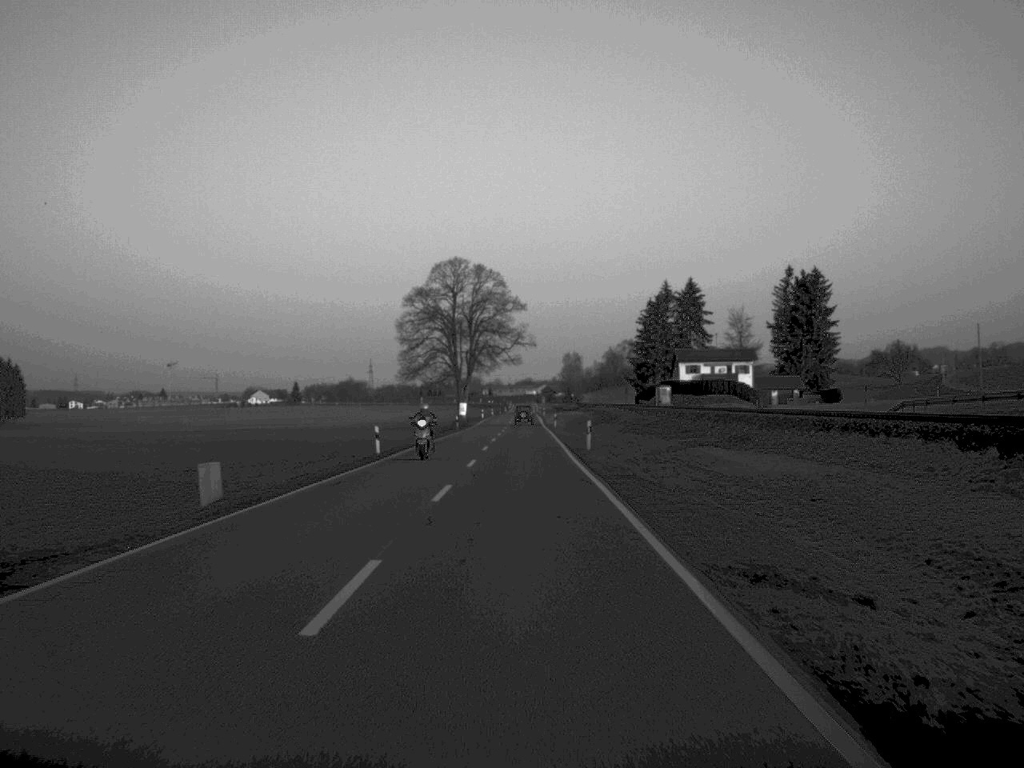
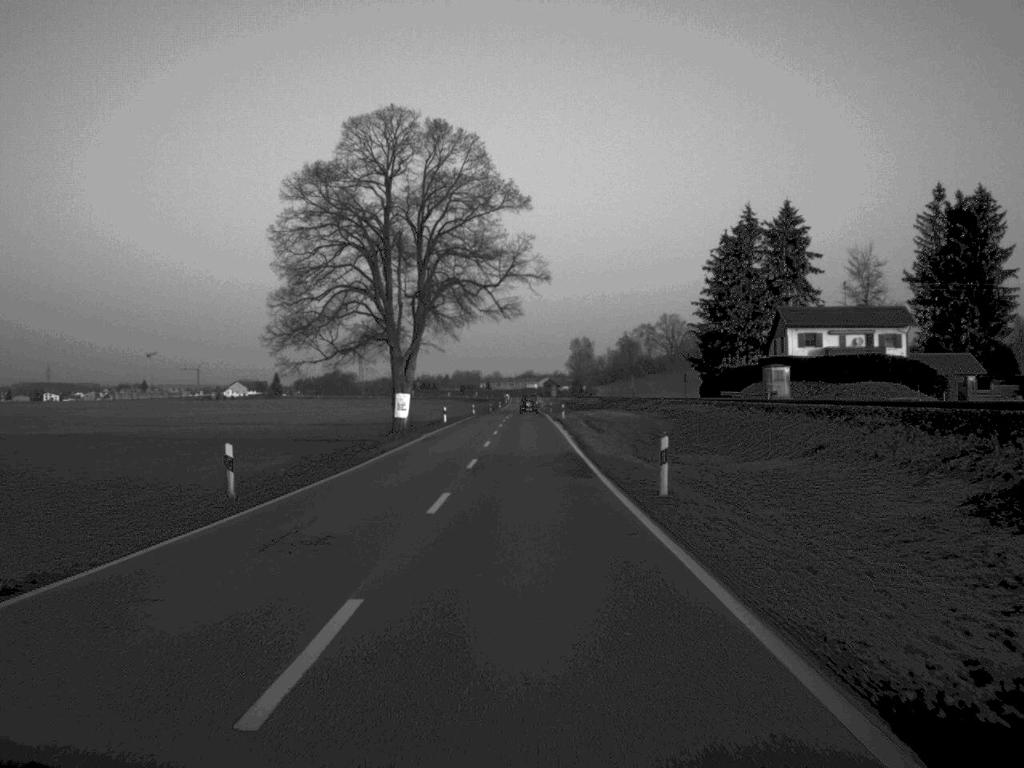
(-0.1, +73.8) m; 0°
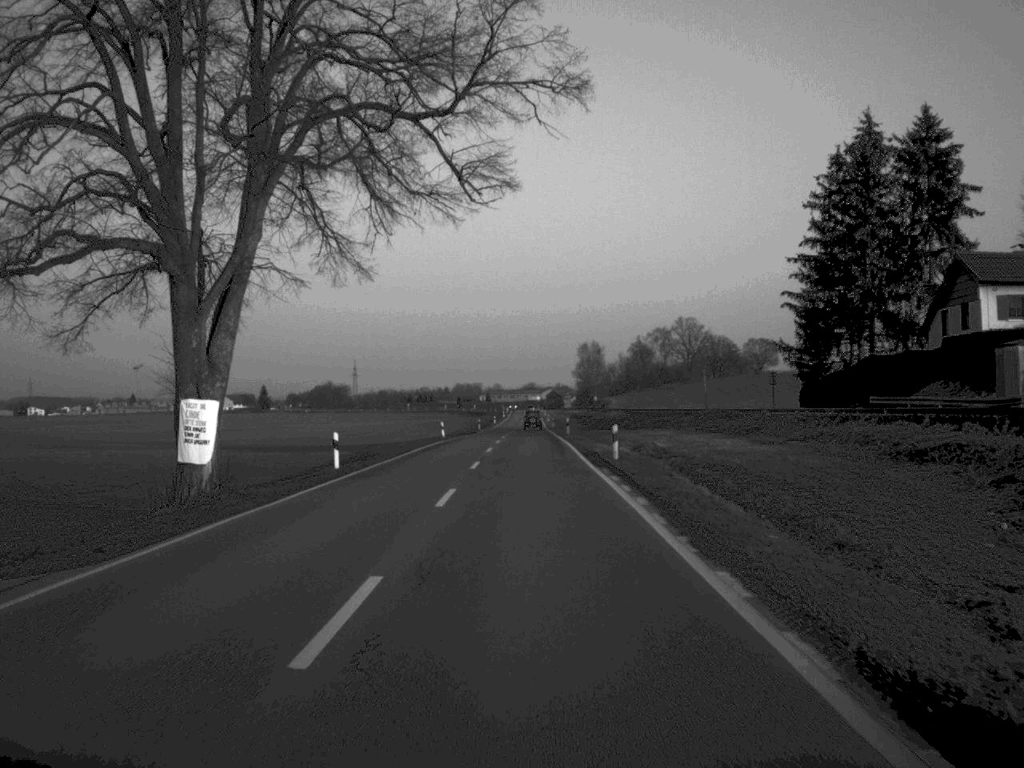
(+0.1, +46.2) m; 0°
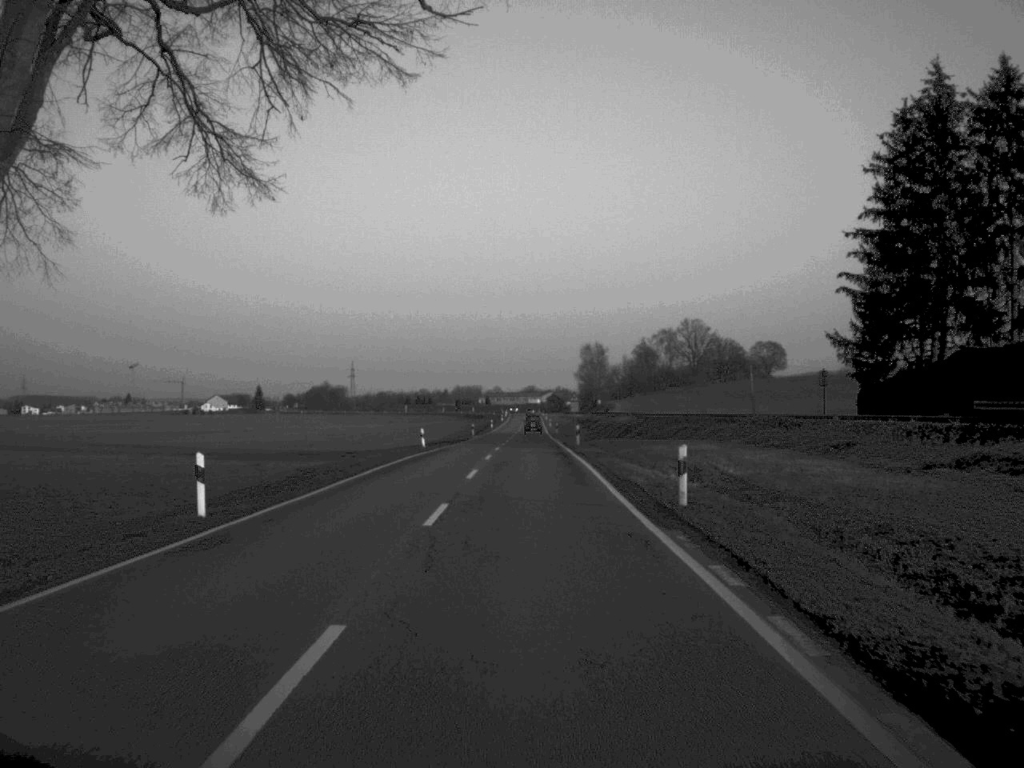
(0.0, +14.4) m; 0°
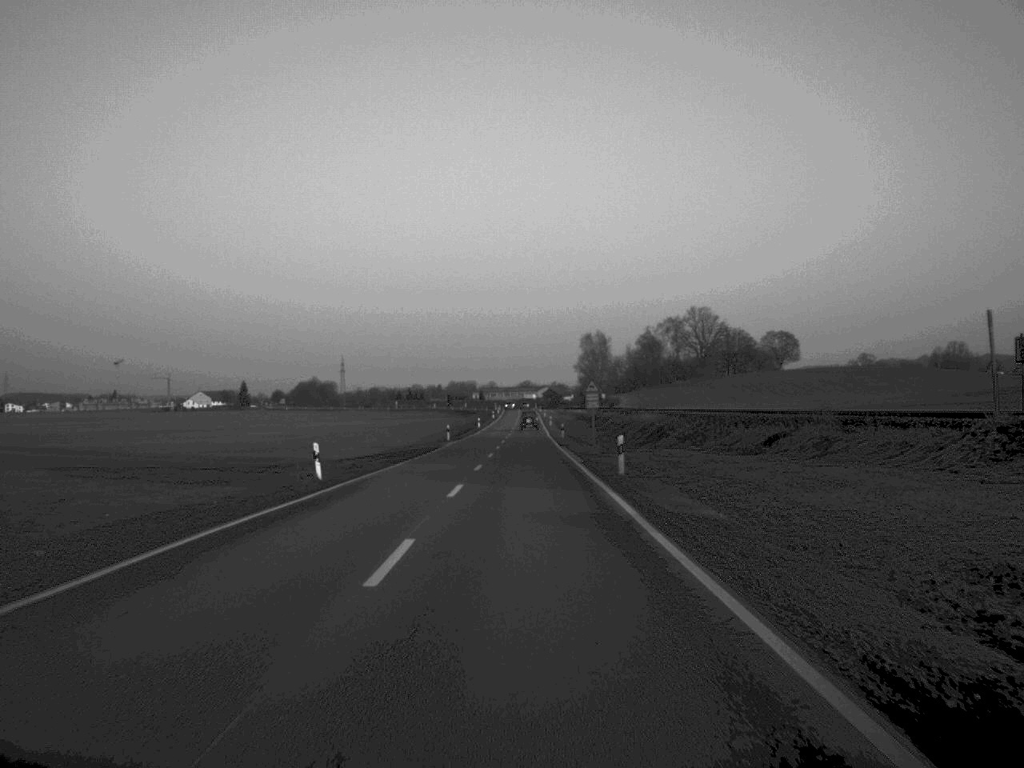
(+0.1, +29.6) m; 0°
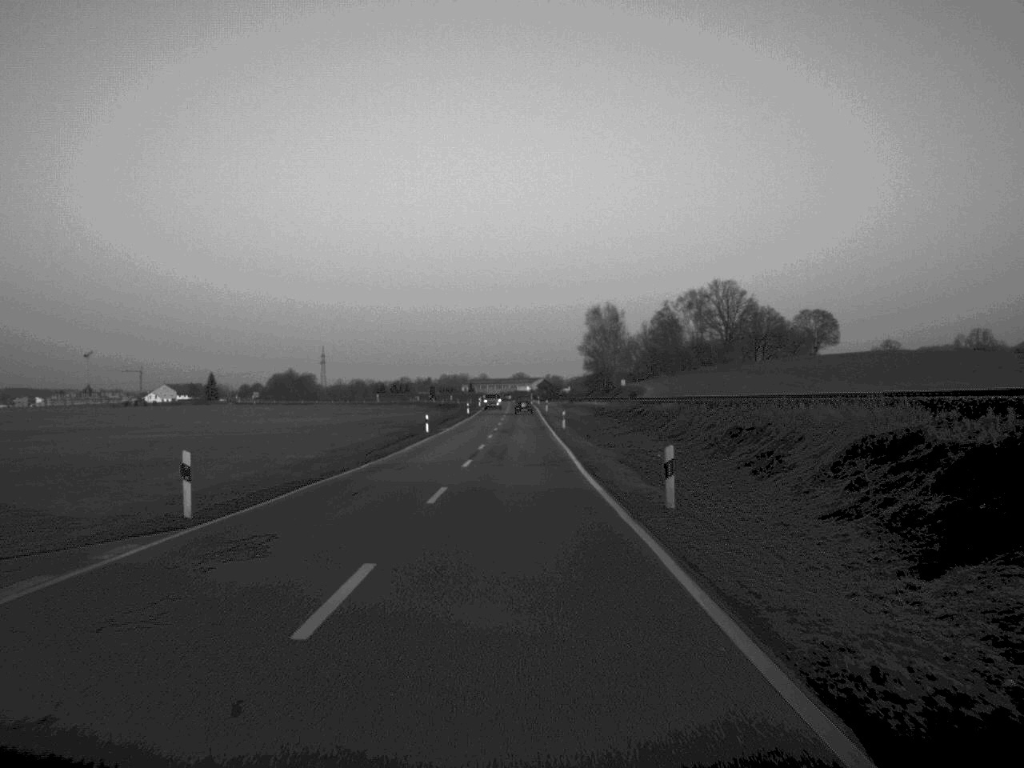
(+0.2, +62.3) m; 0°
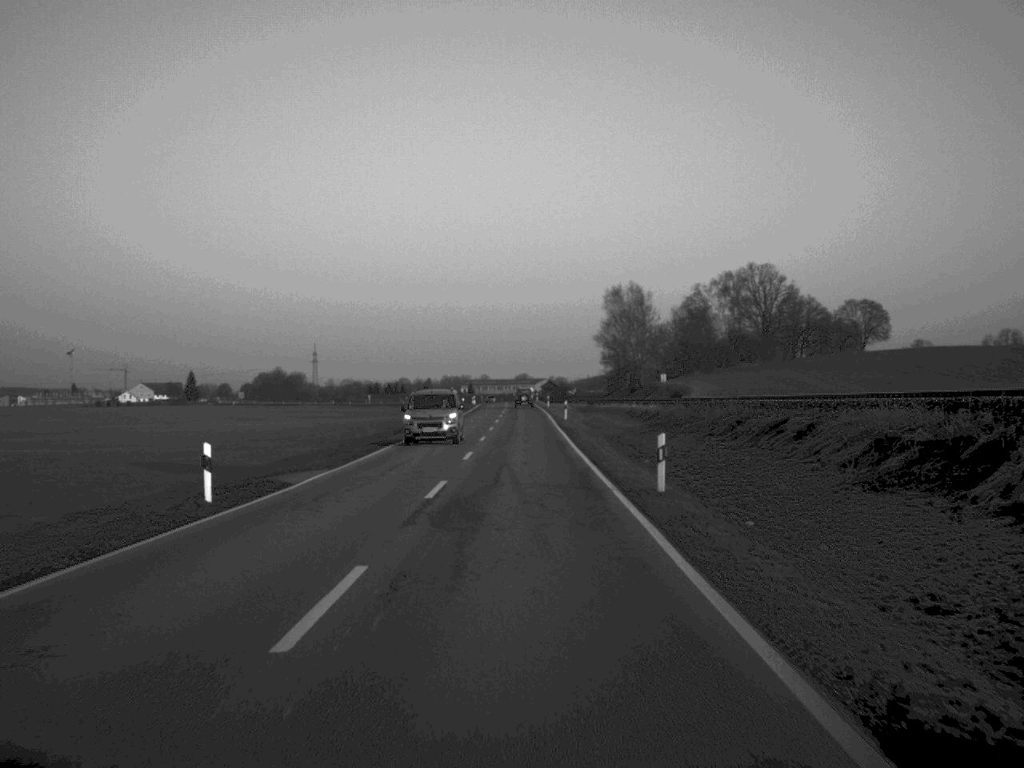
(-0.1, +48.2) m; 0°
